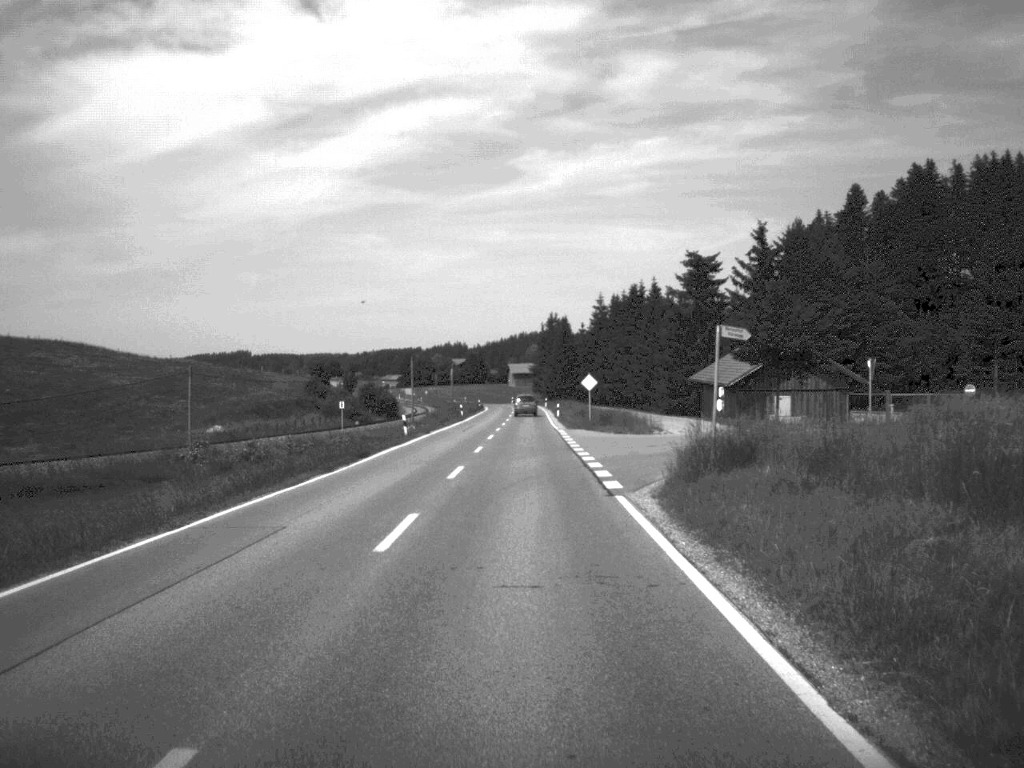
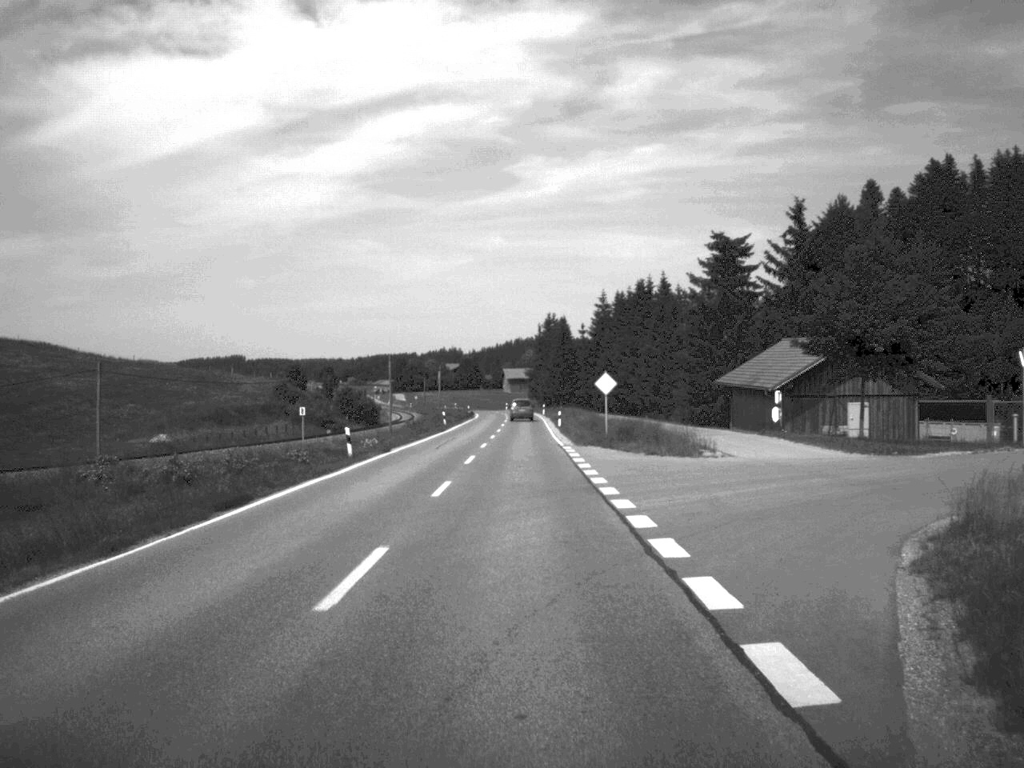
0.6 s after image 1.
(0.0, +15.2) m; 0°
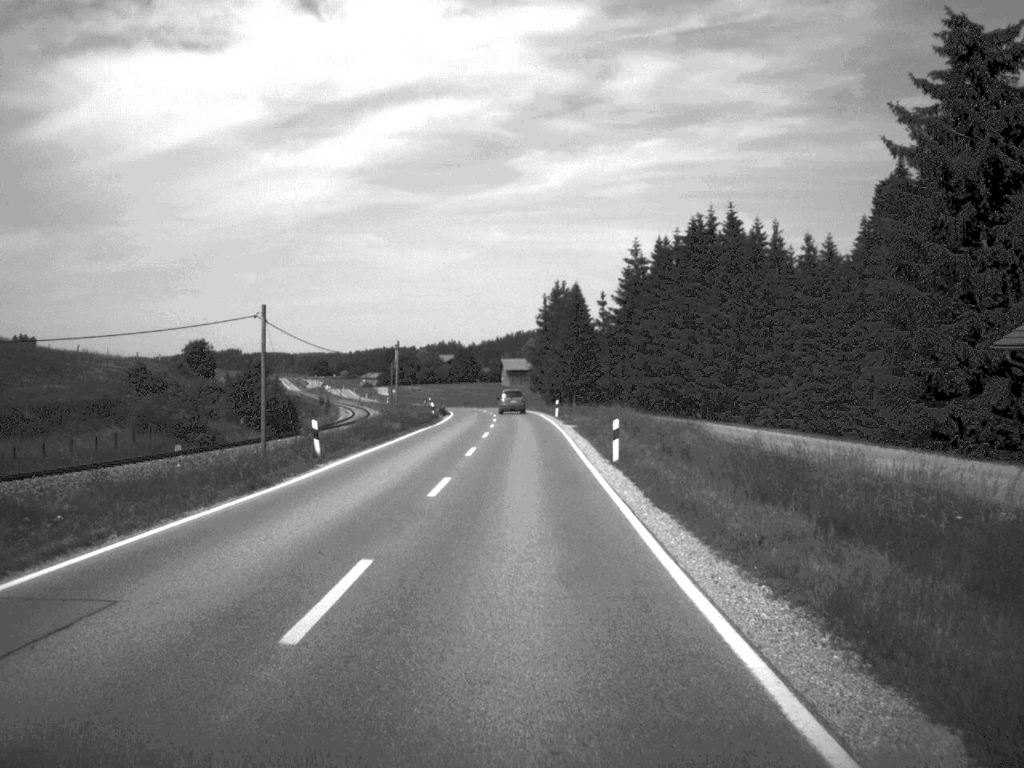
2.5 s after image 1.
(0.0, +48.3) m; 0°
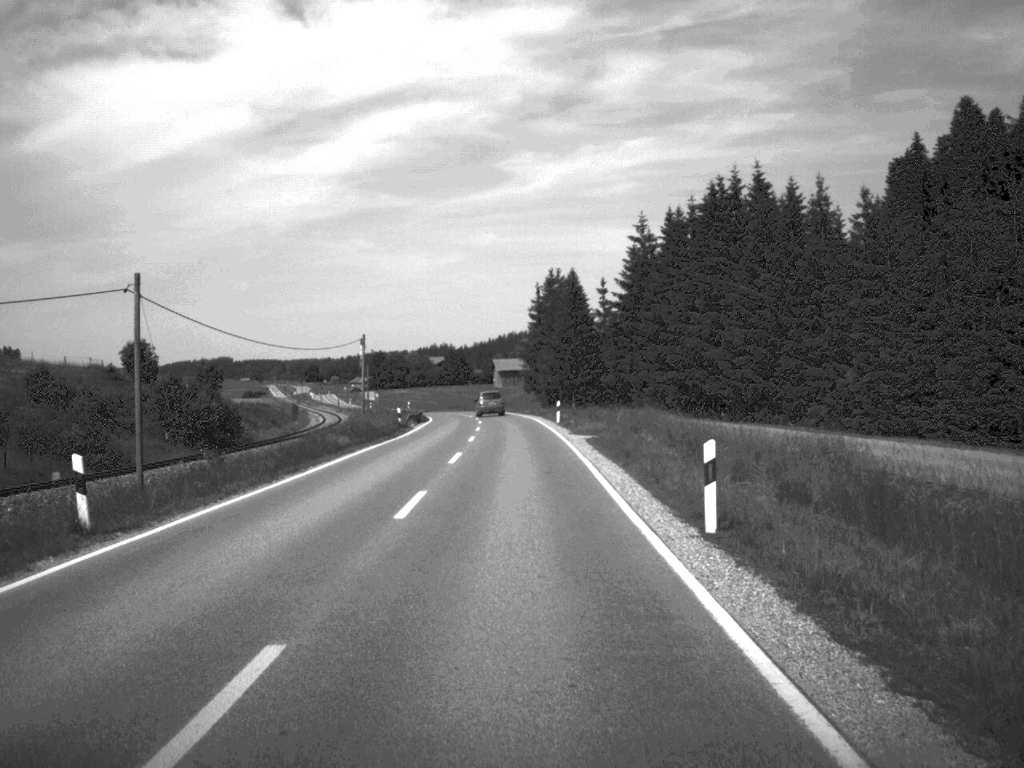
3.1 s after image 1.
(0.0, +16.0) m; 0°
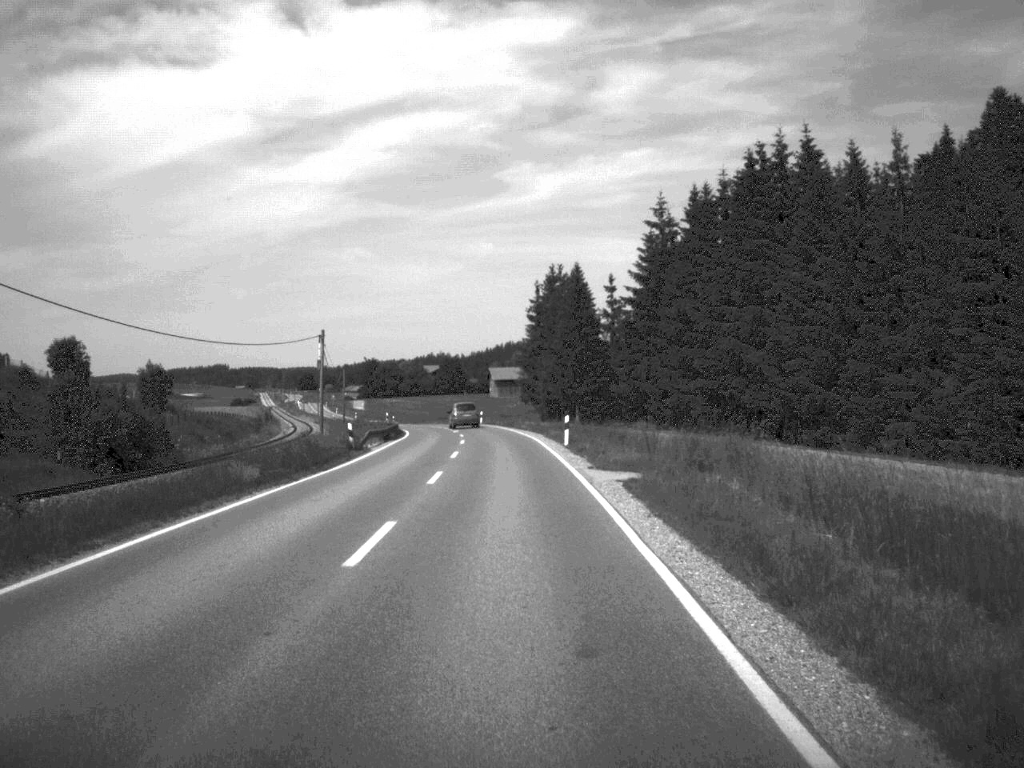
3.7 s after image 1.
(0.0, +15.2) m; 0°
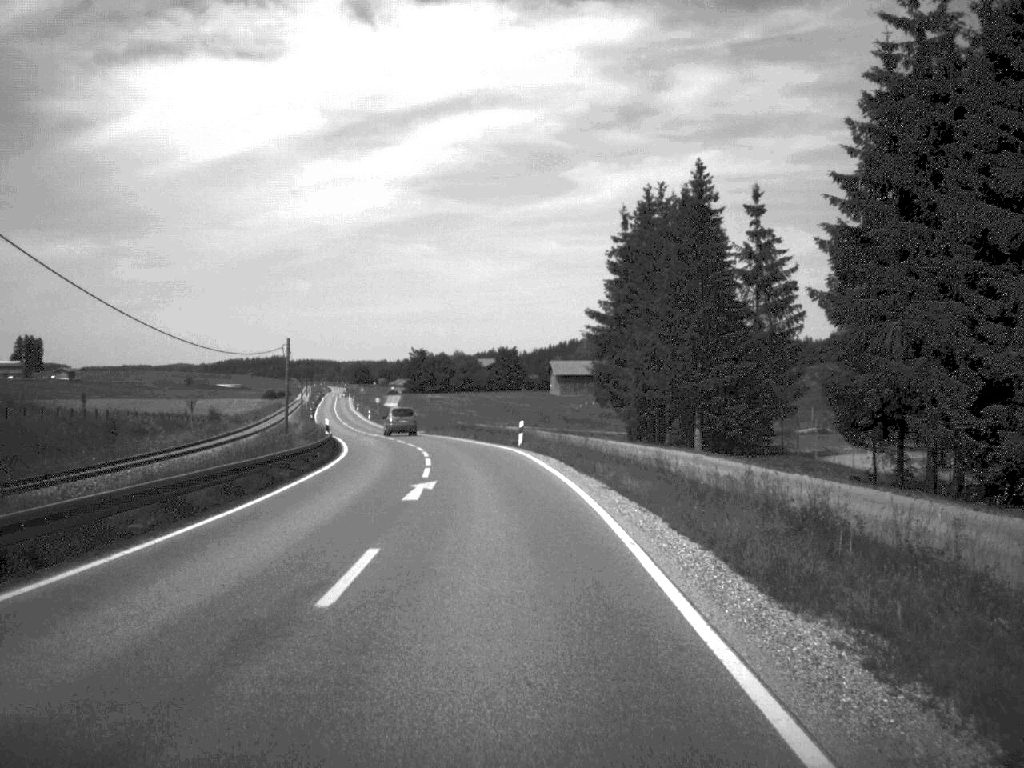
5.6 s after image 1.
(-0.9, +48.8) m; -3°
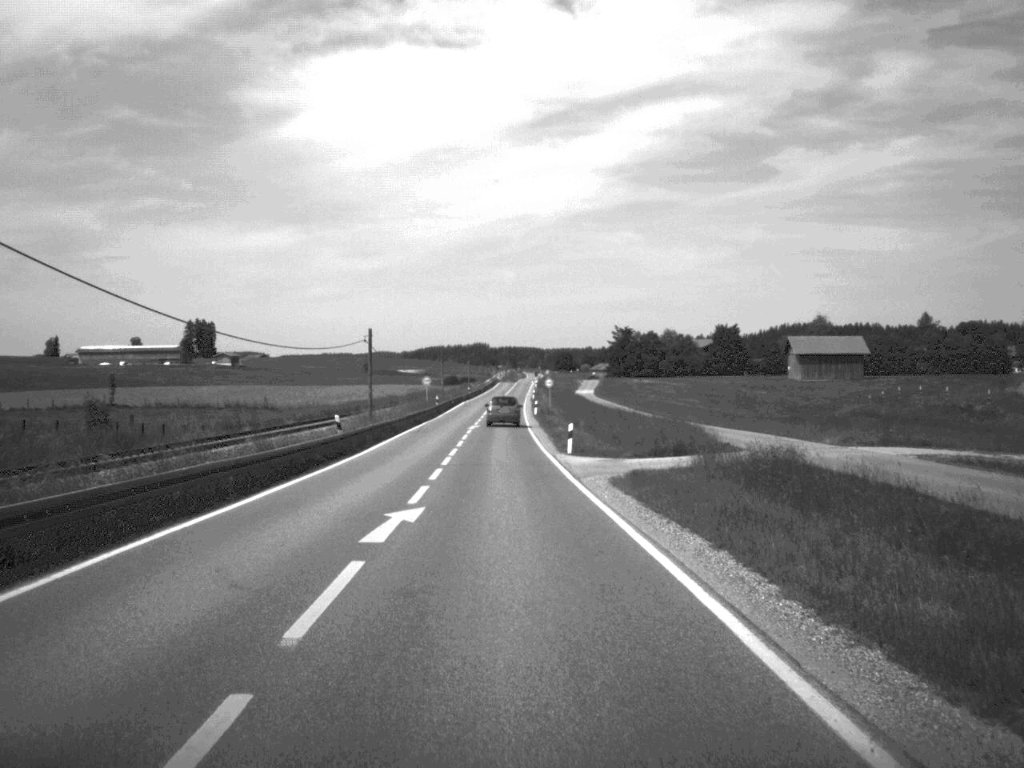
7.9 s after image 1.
(-4.7, +60.1) m; -9°
